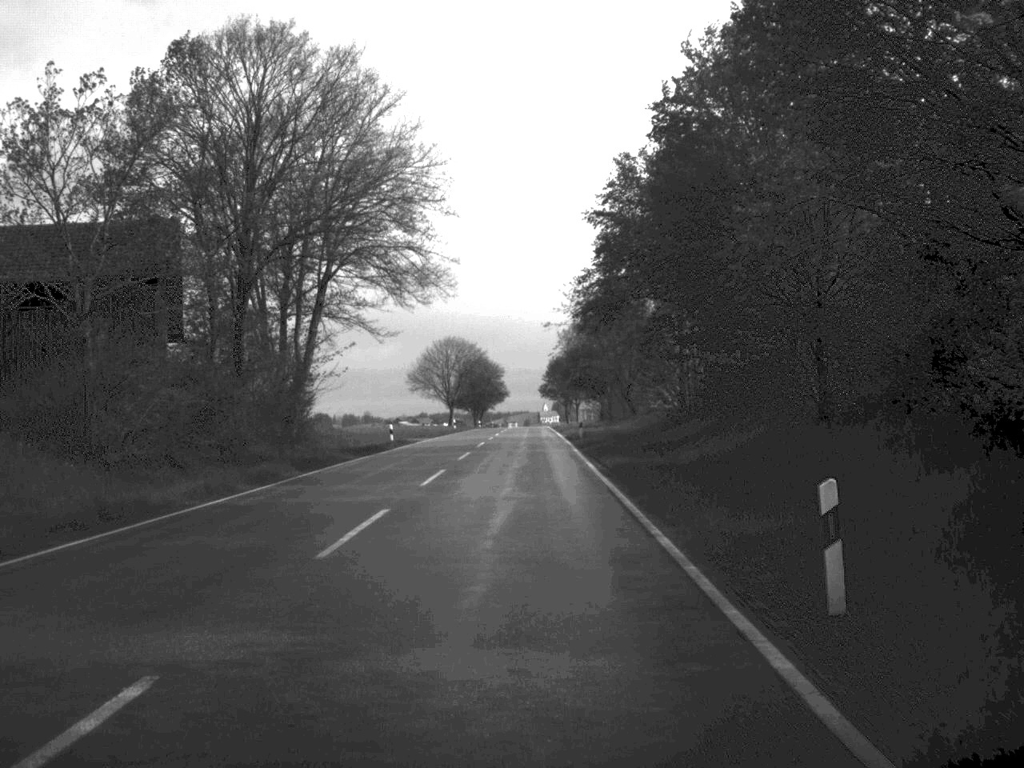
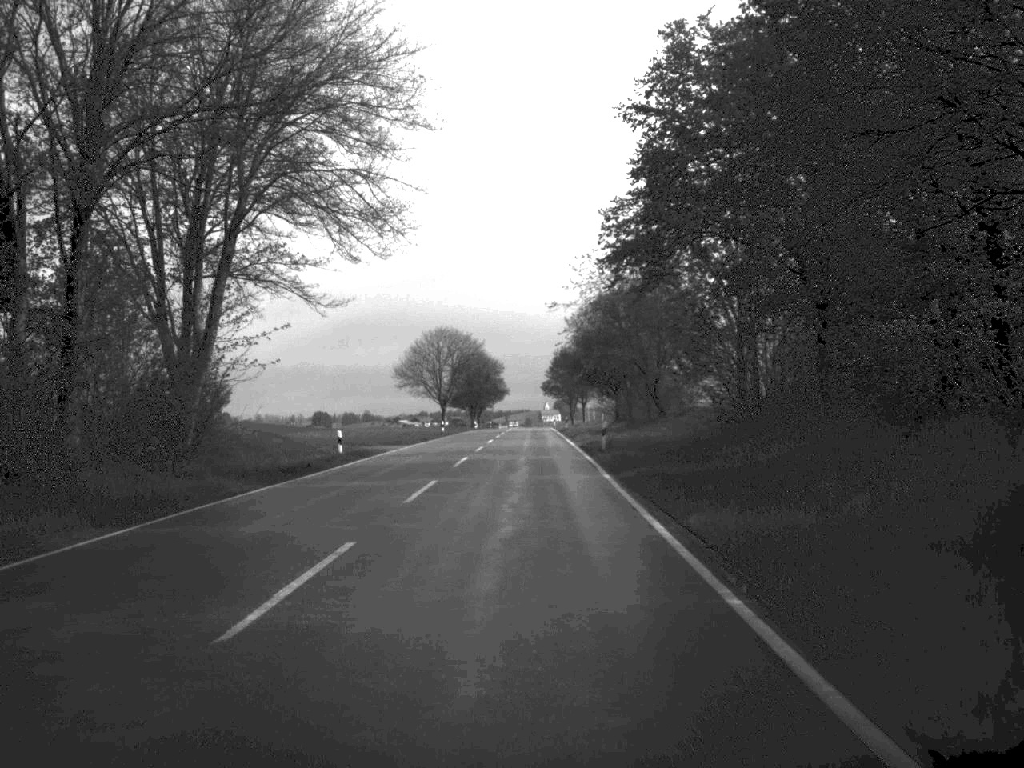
(0.0, +16.6) m; 0°
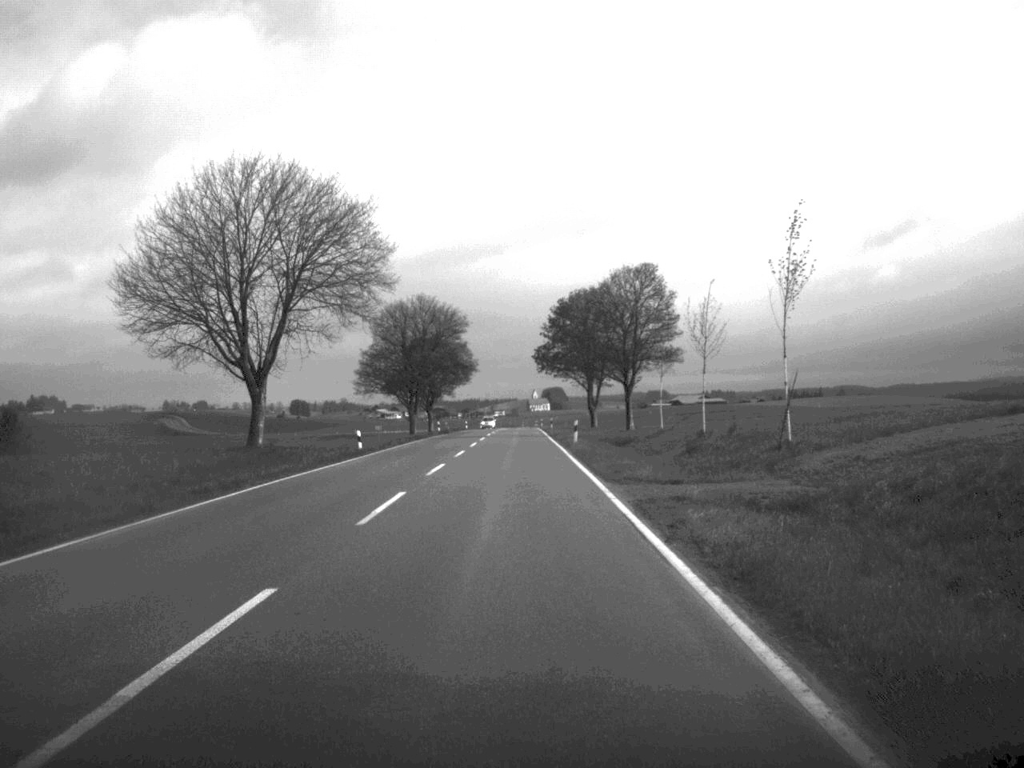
(+0.4, +88.6) m; 0°
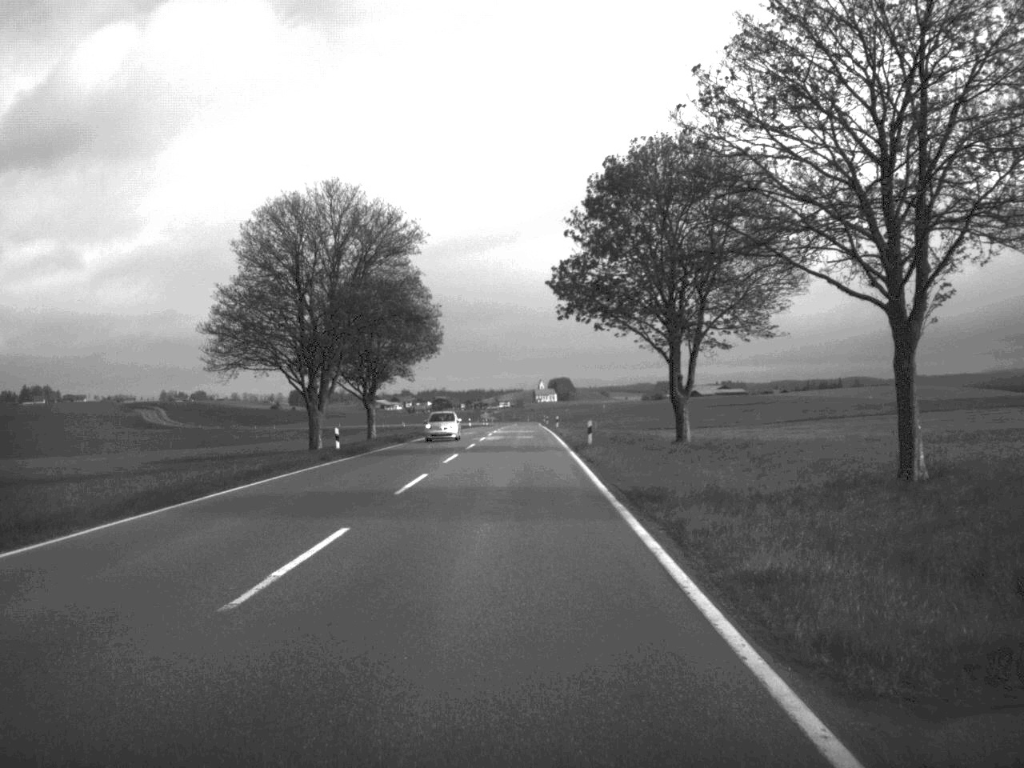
(-0.1, +55.3) m; 0°
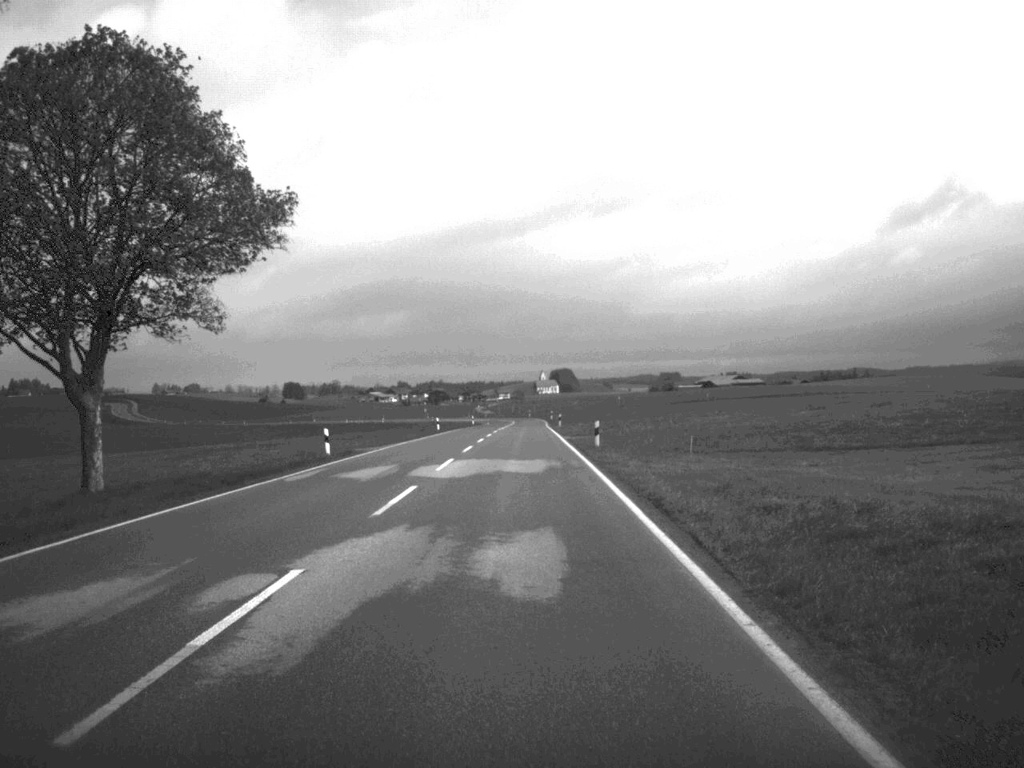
(-0.1, +52.3) m; 0°
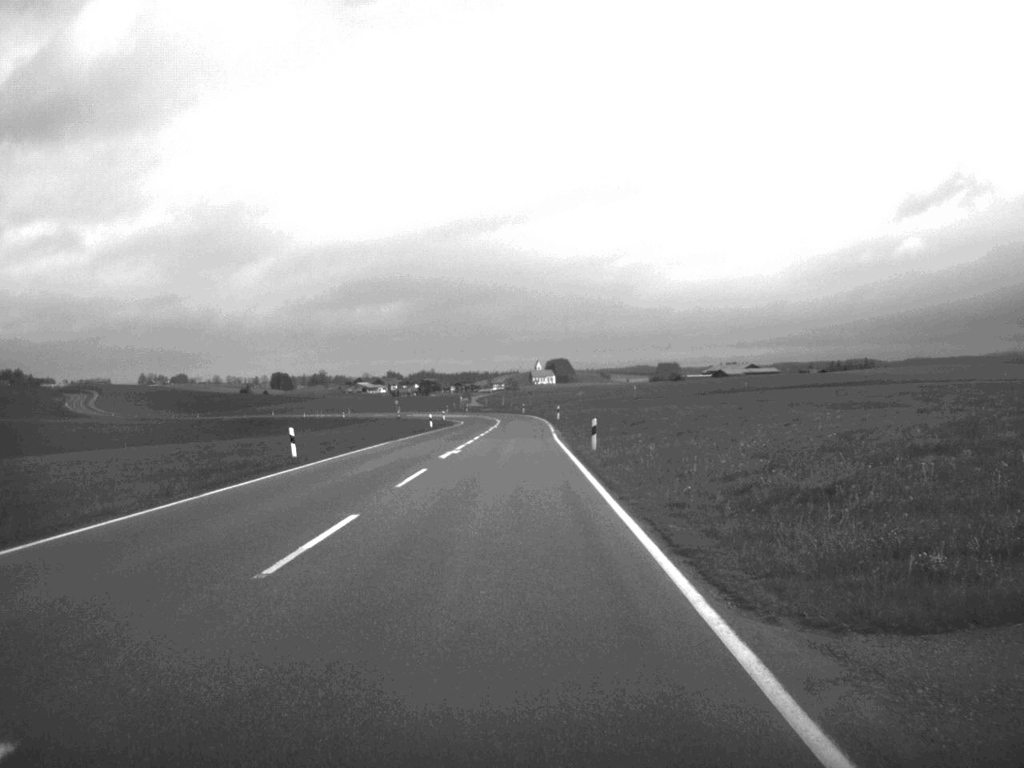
(+0.2, +54.3) m; 0°
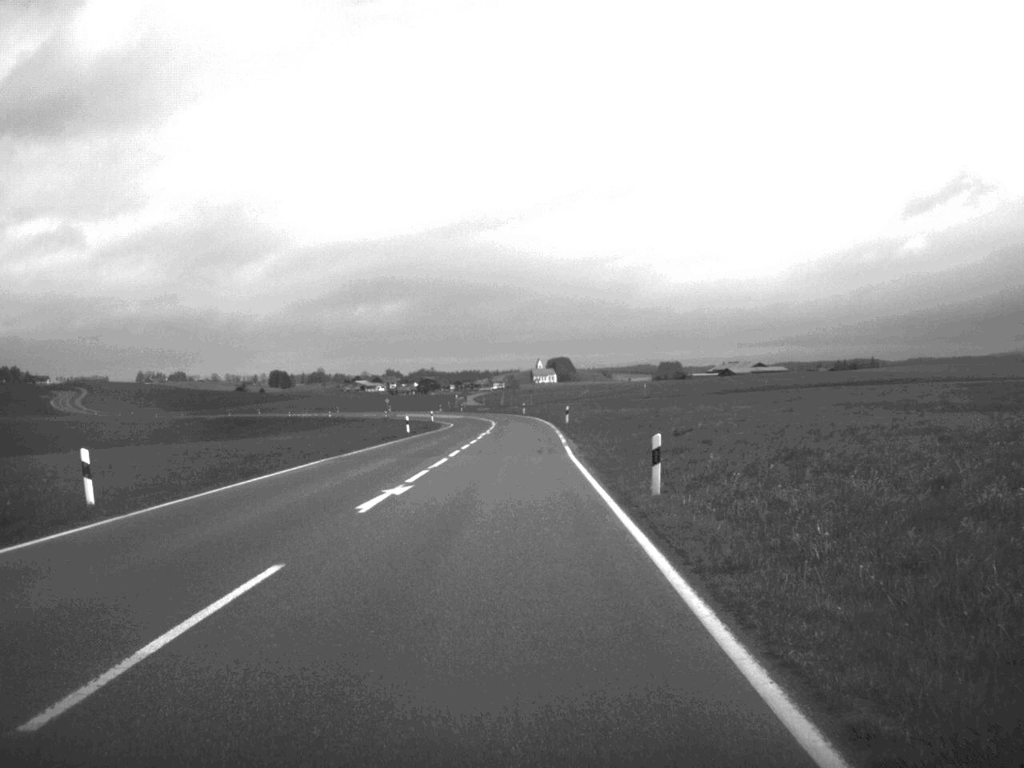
(0.0, +17.6) m; 0°
